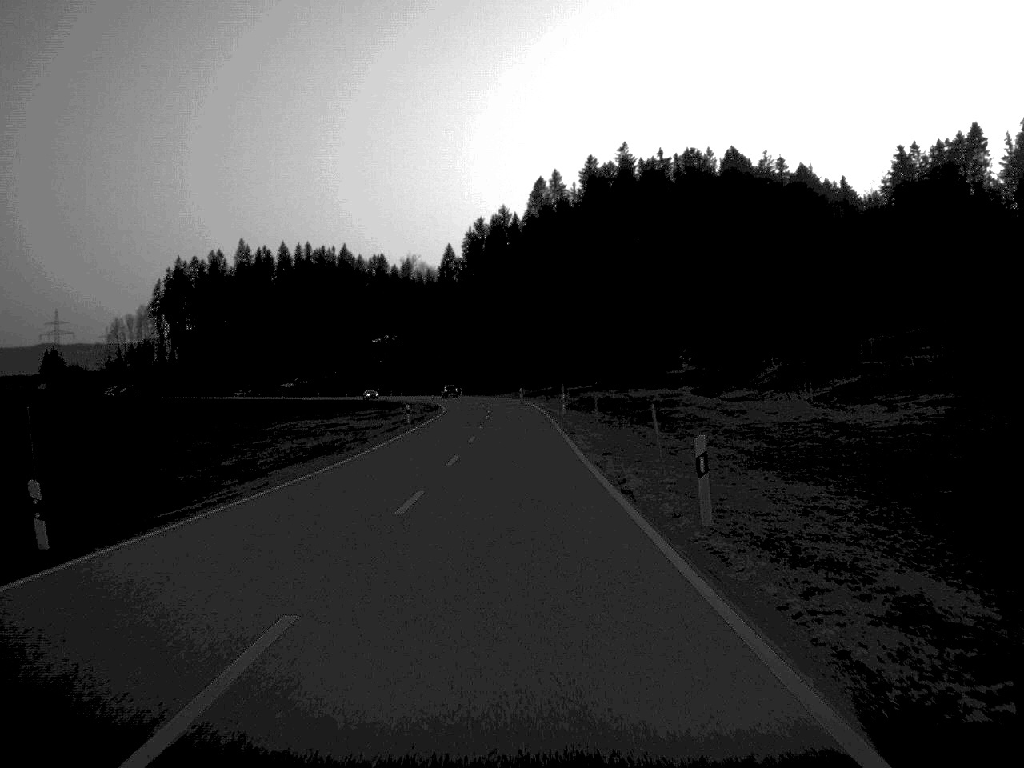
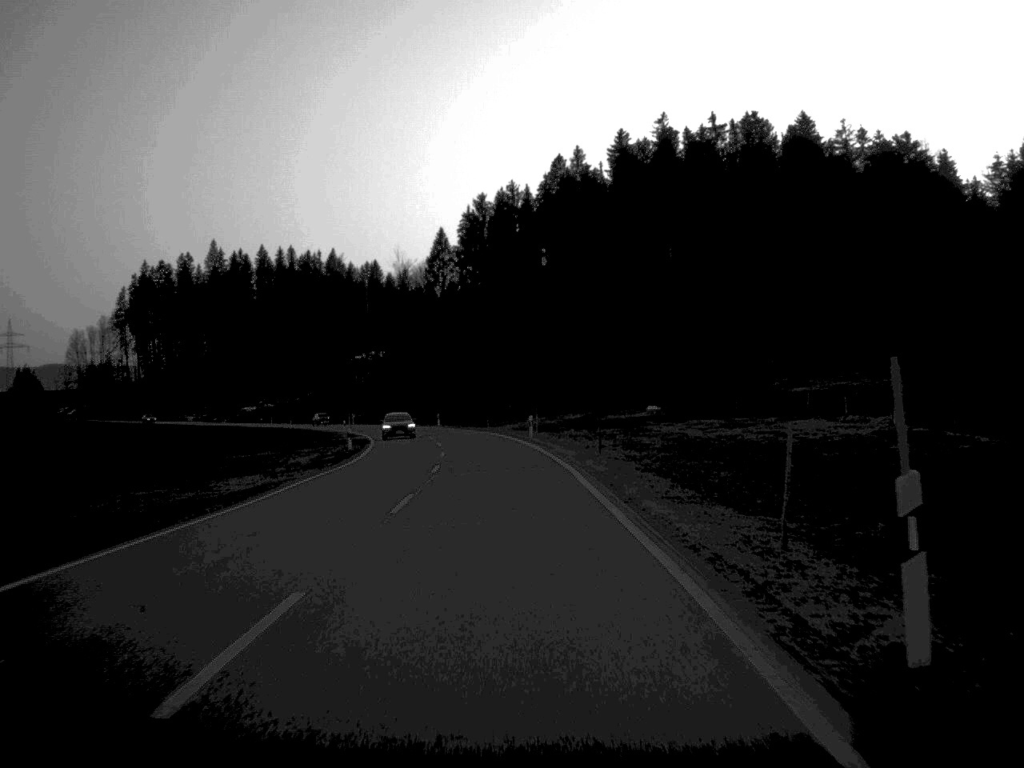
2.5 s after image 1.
(-0.1, +58.7) m; 0°
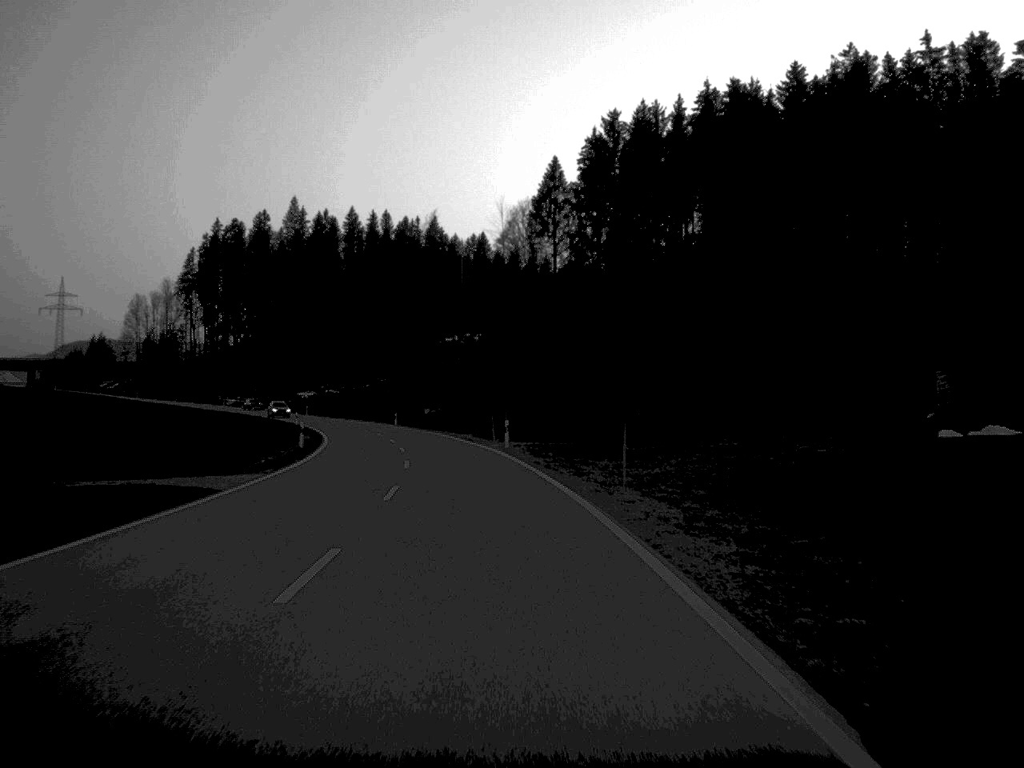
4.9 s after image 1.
(-2.1, +56.7) m; -5°
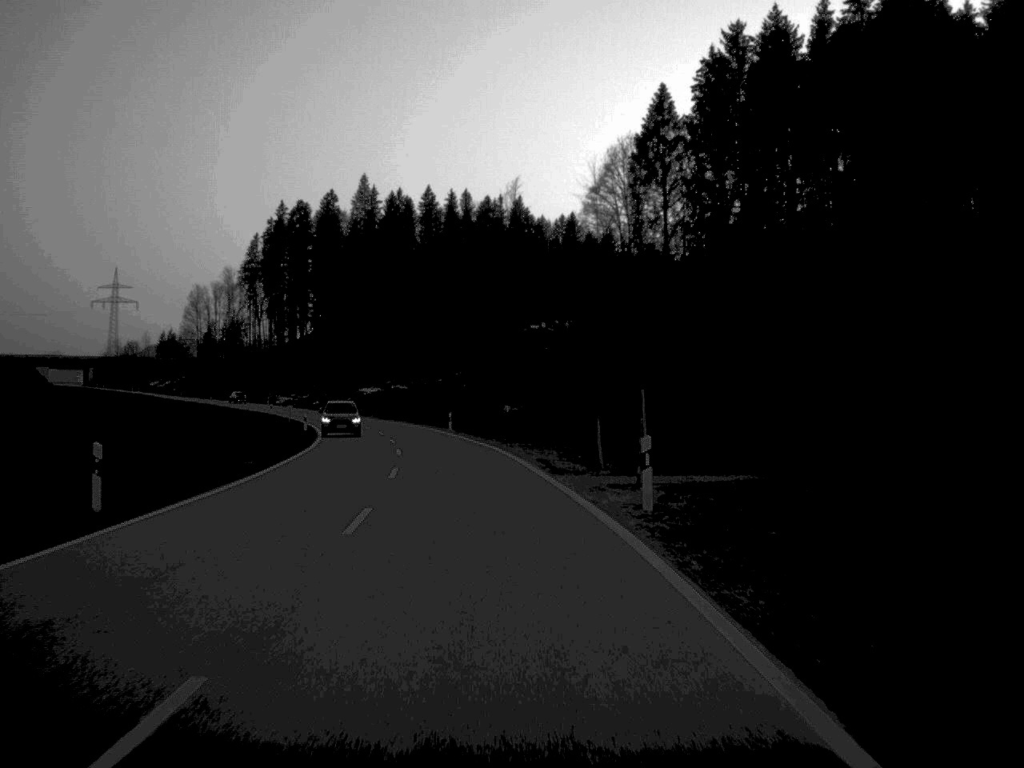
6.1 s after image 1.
(-1.1, +30.7) m; -4°
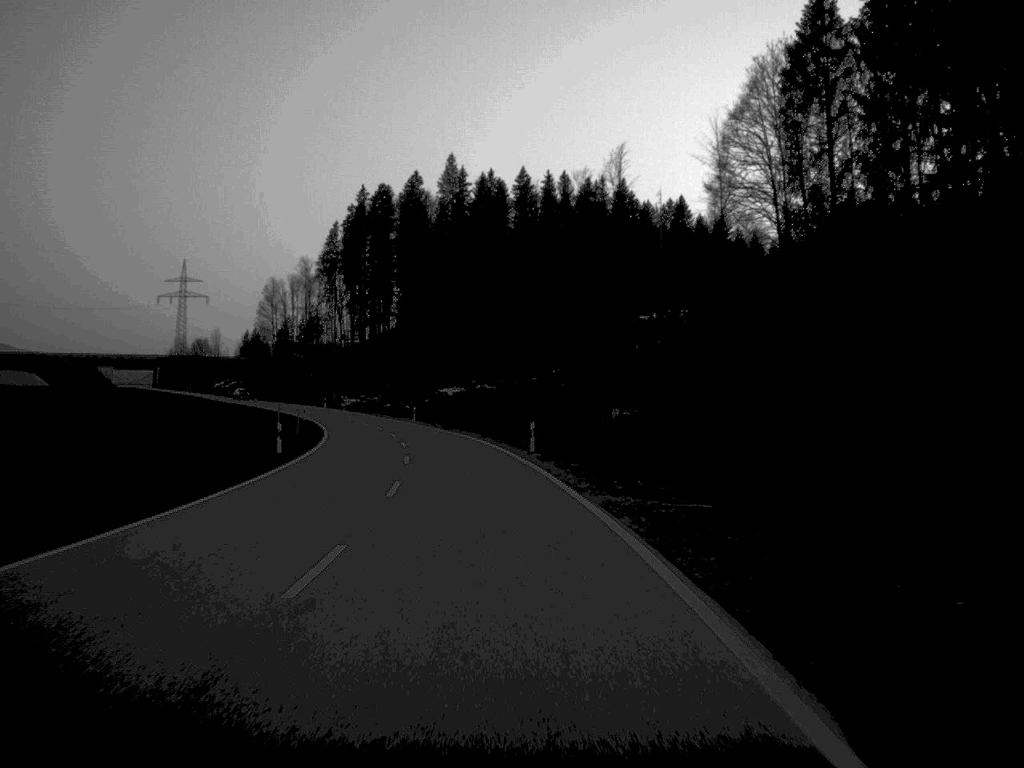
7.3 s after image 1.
(-1.1, +29.0) m; -4°
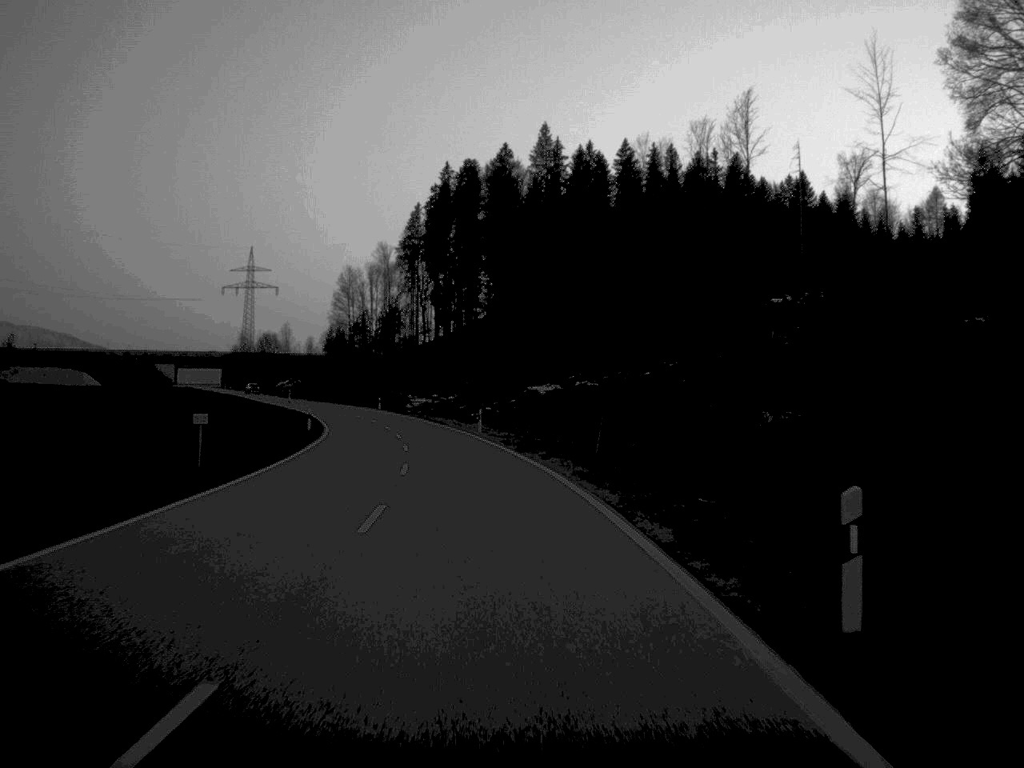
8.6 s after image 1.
(-1.2, +31.3) m; -4°
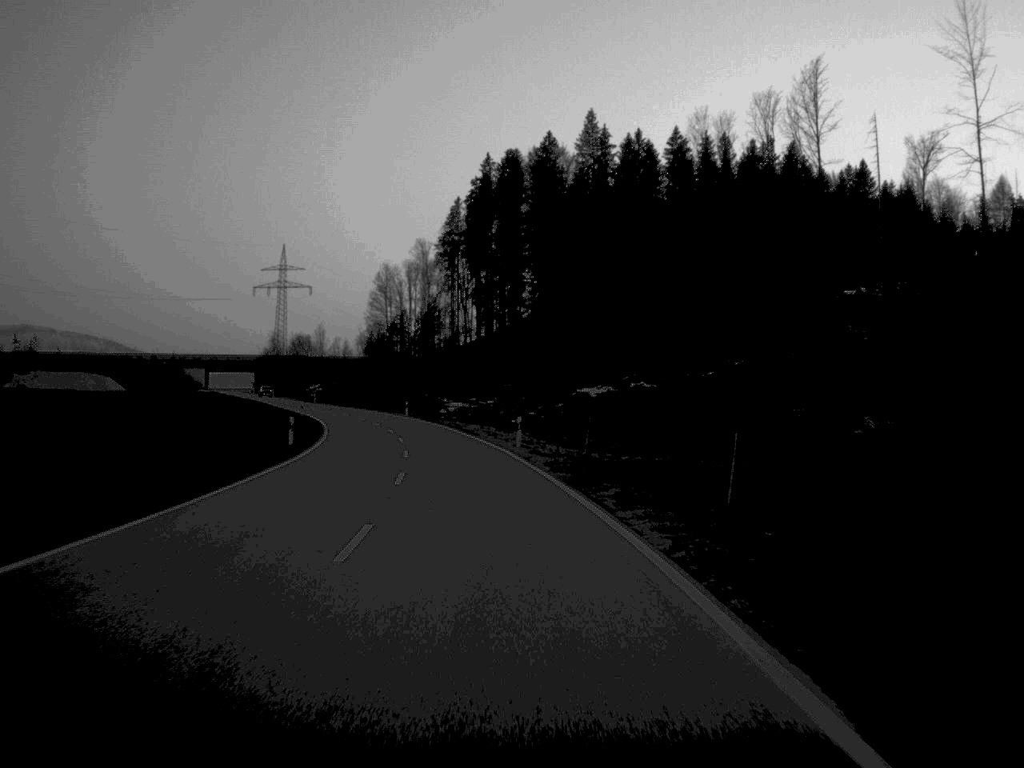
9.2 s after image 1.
(-0.2, +14.4) m; -2°
